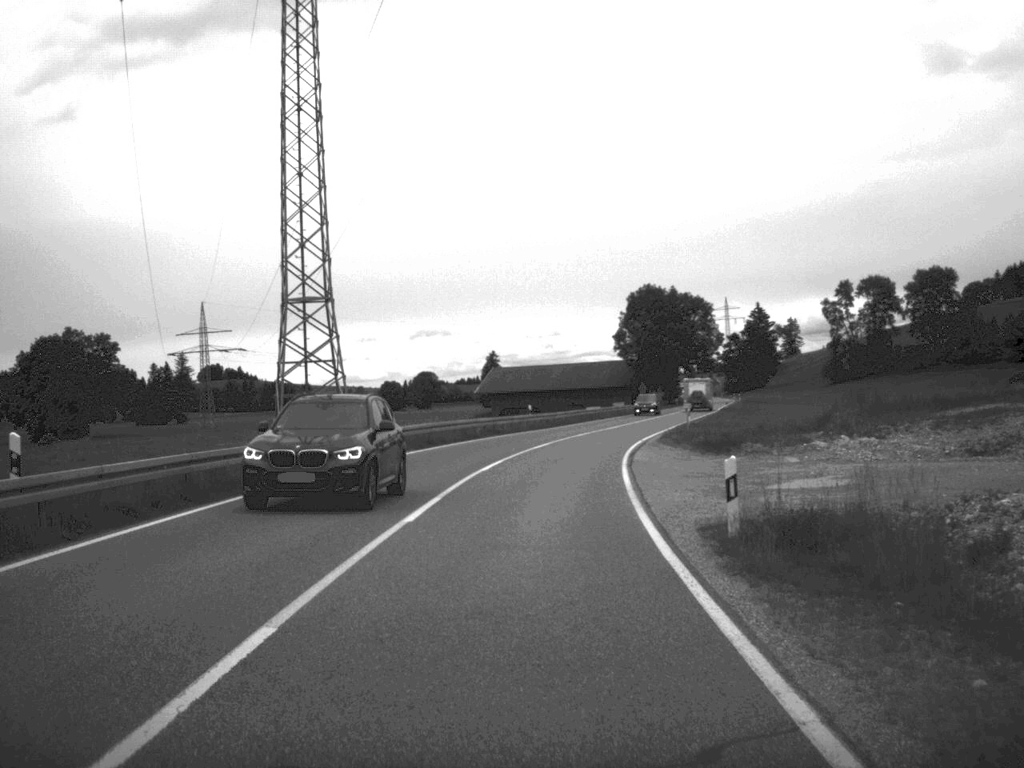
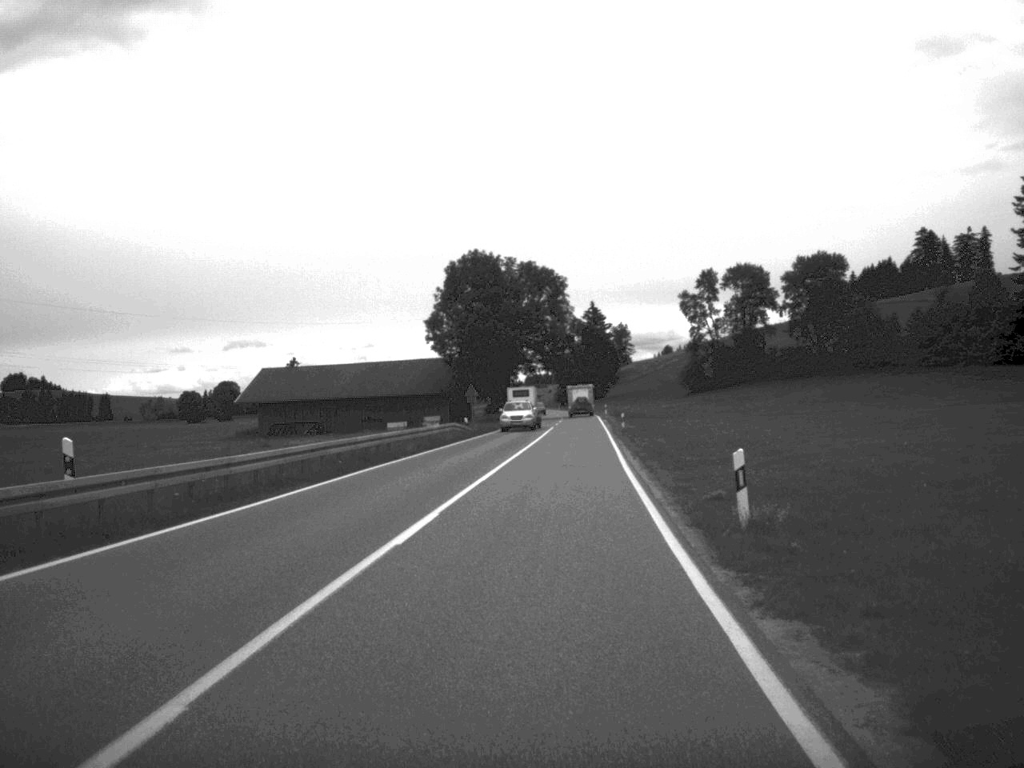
(+3.3, +48.6) m; +8°
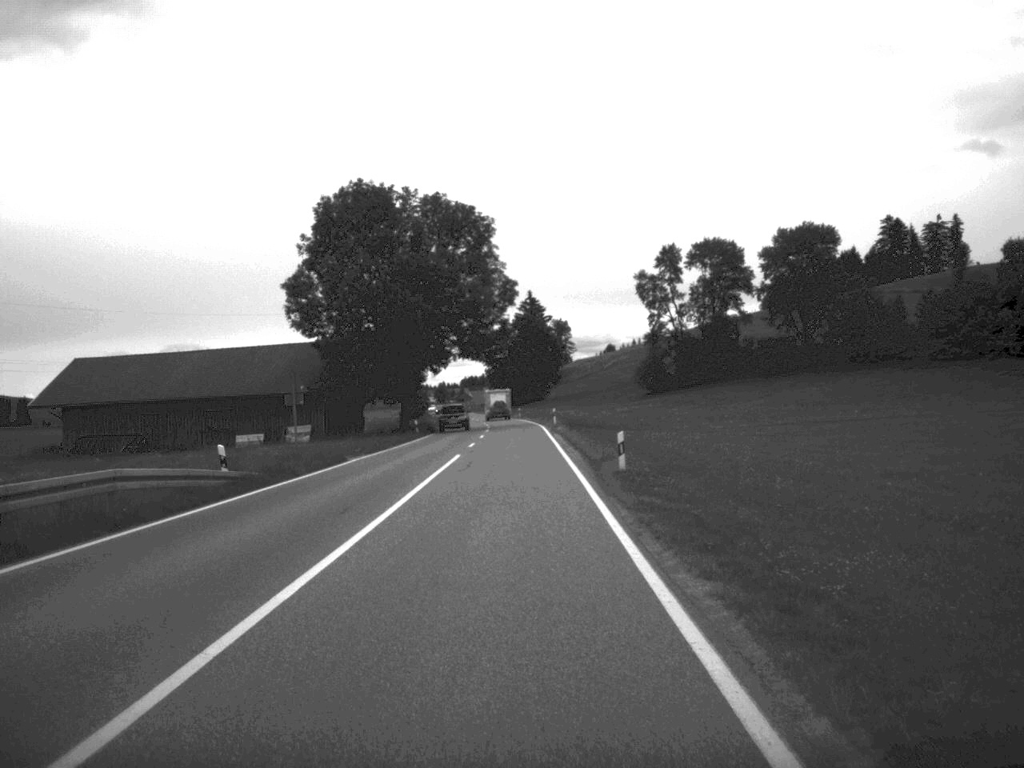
(+1.6, +39.2) m; +3°
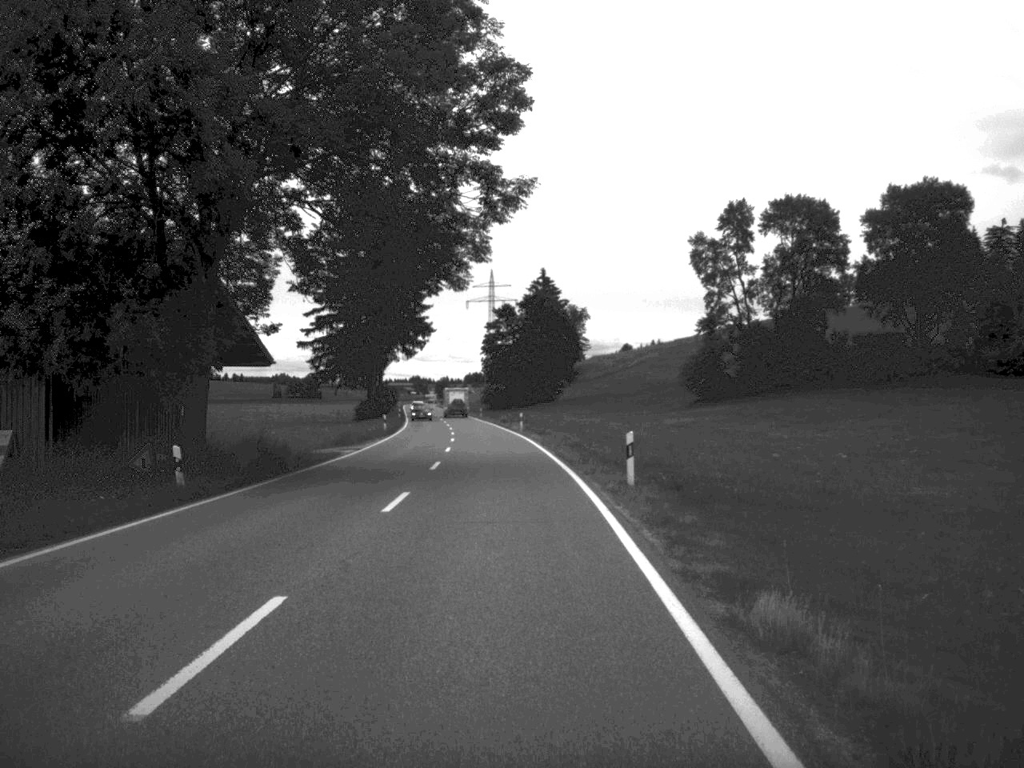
(-0.2, +51.0) m; 0°
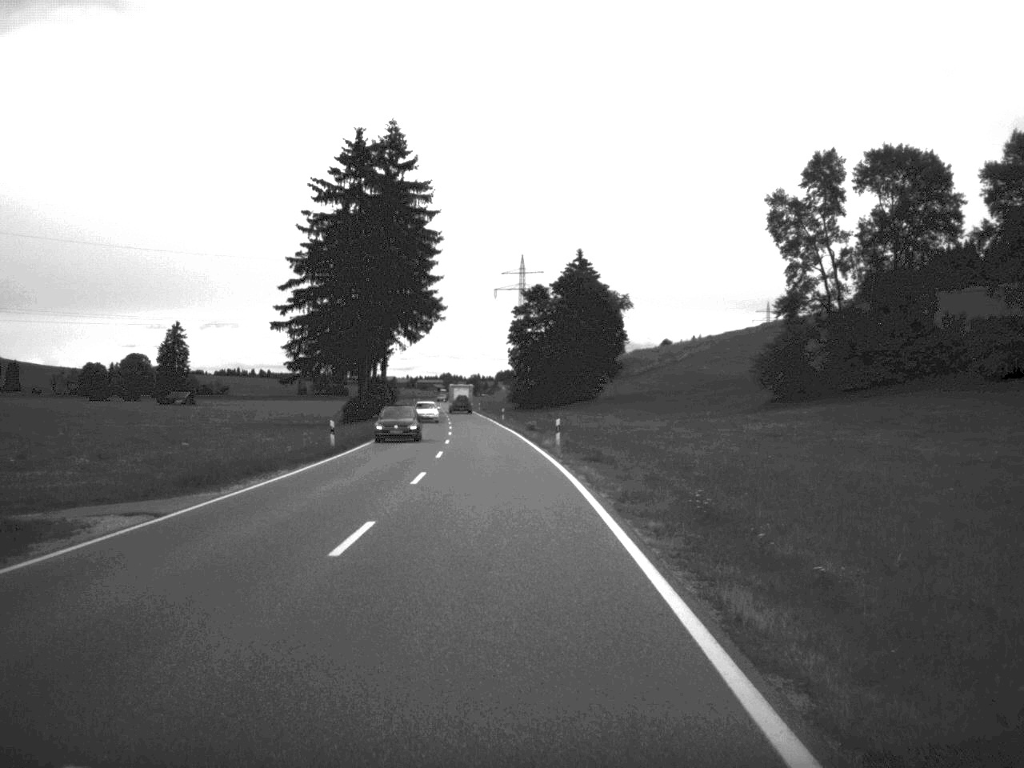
(-0.2, +28.3) m; -2°
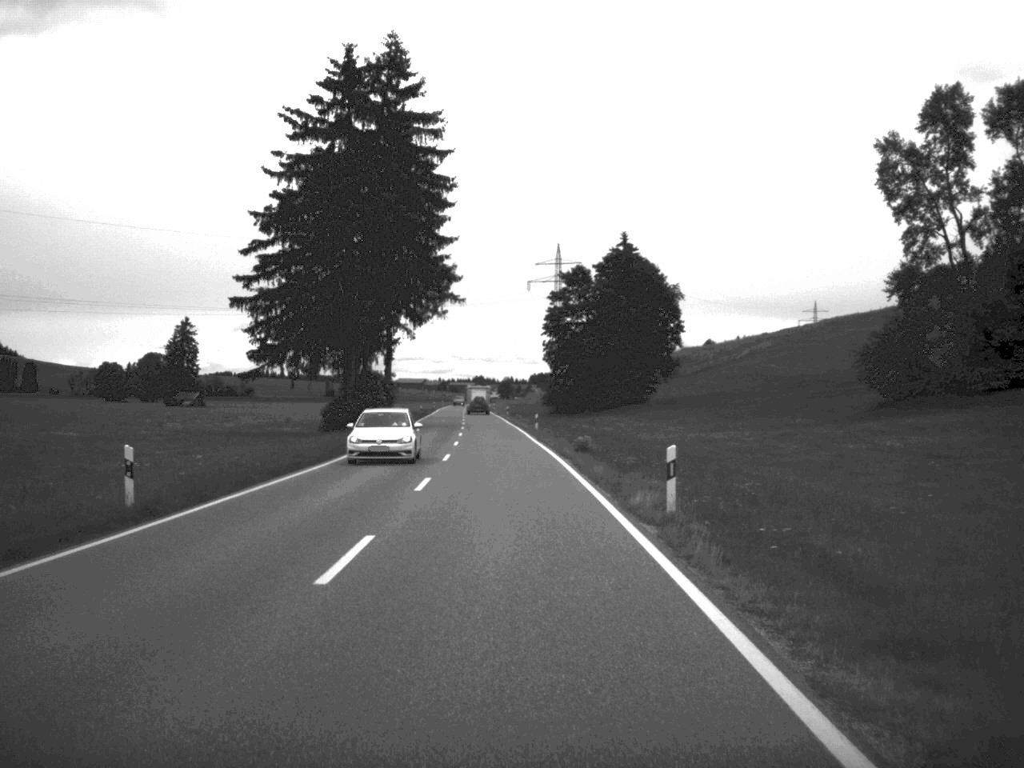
(-0.4, +25.5) m; -1°
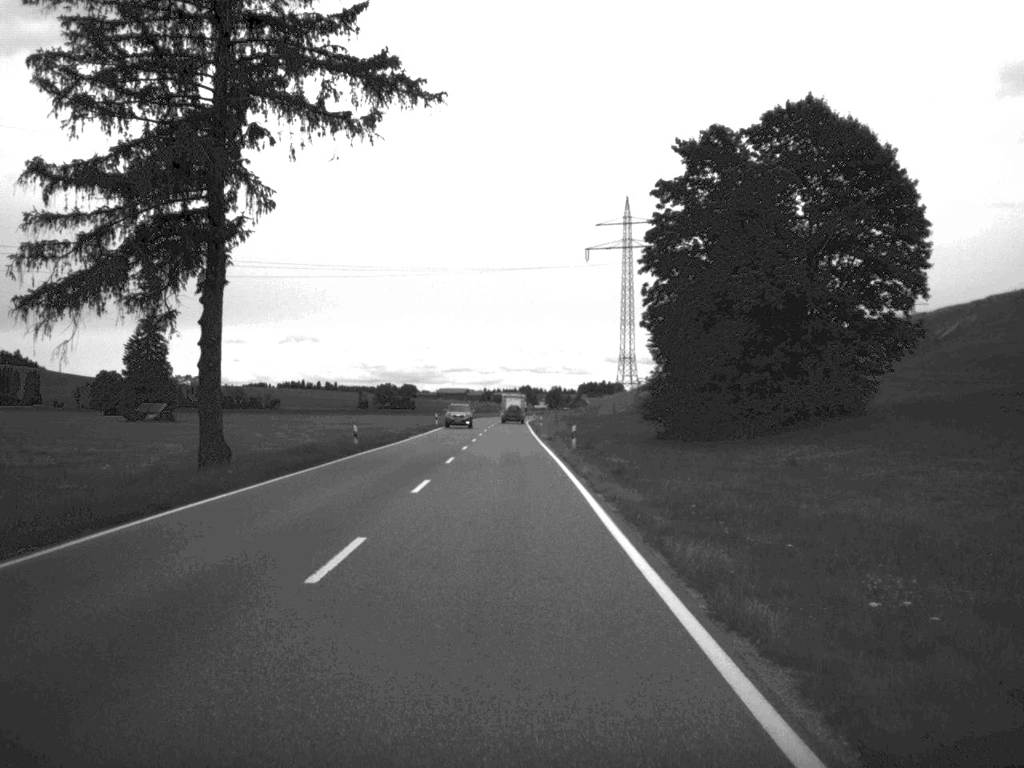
(-1.7, +70.4) m; -2°
